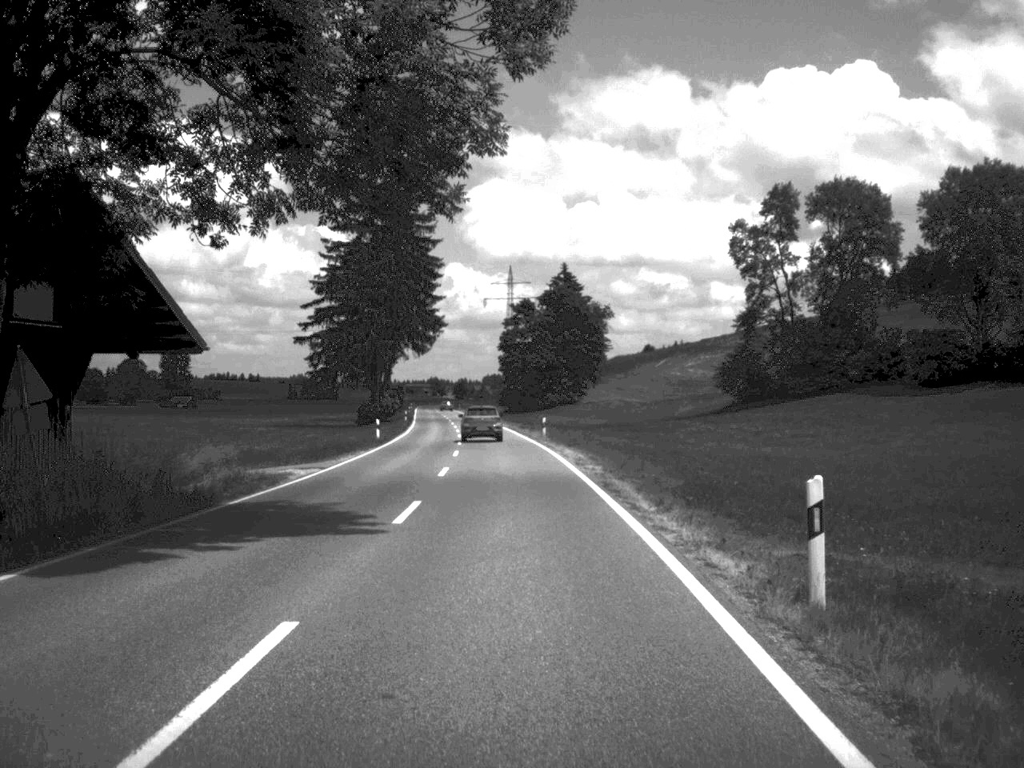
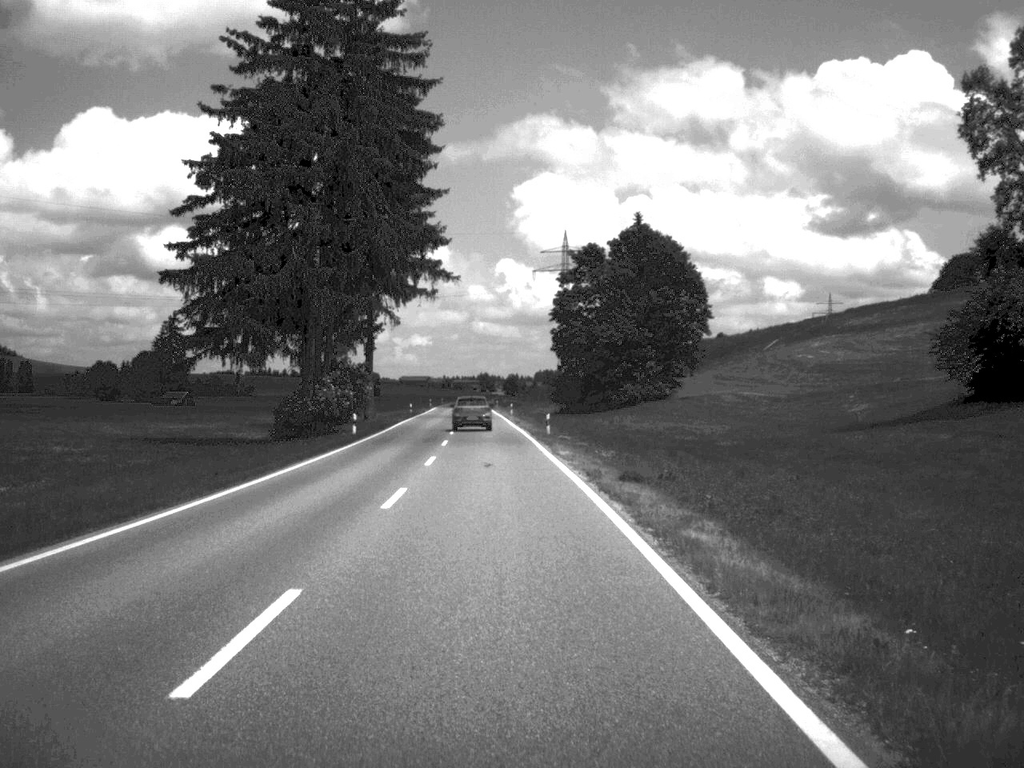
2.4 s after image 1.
(-1.3, +57.3) m; -3°
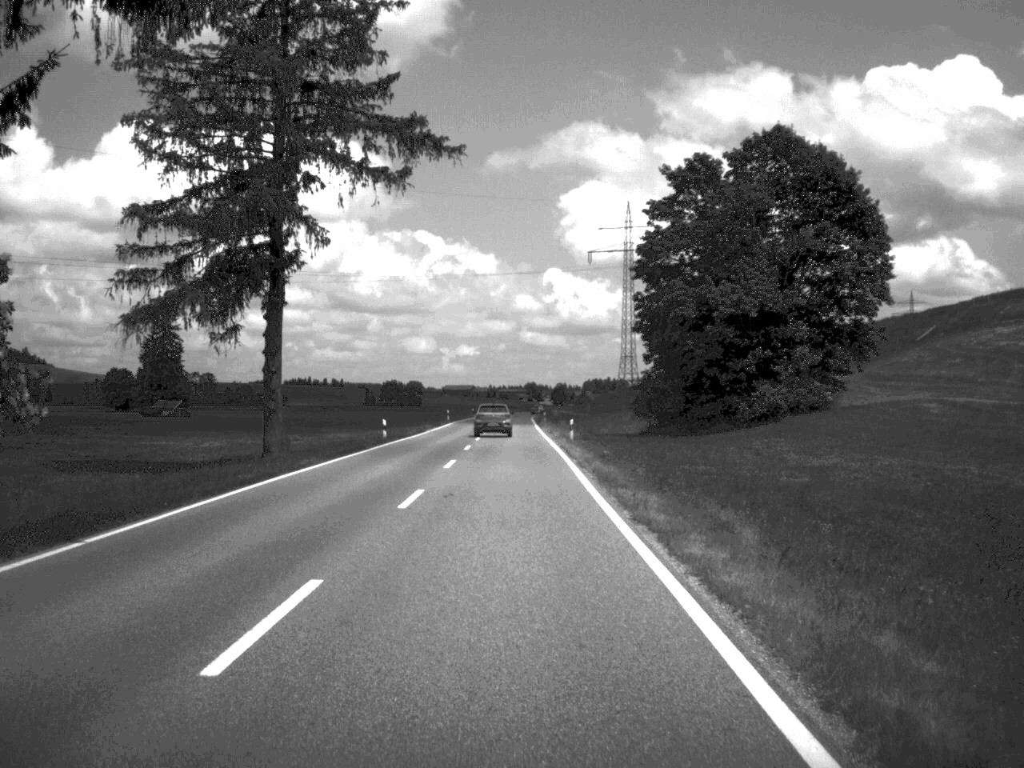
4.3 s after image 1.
(-1.1, +46.4) m; -2°
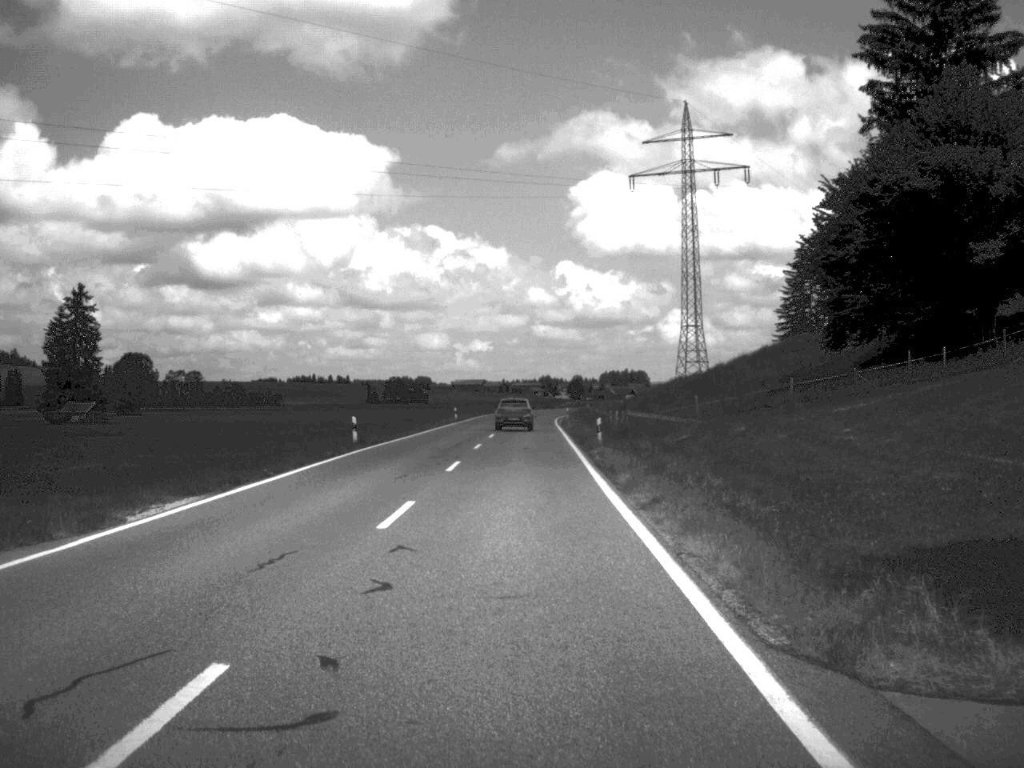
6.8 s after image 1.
(-0.4, +62.4) m; -1°
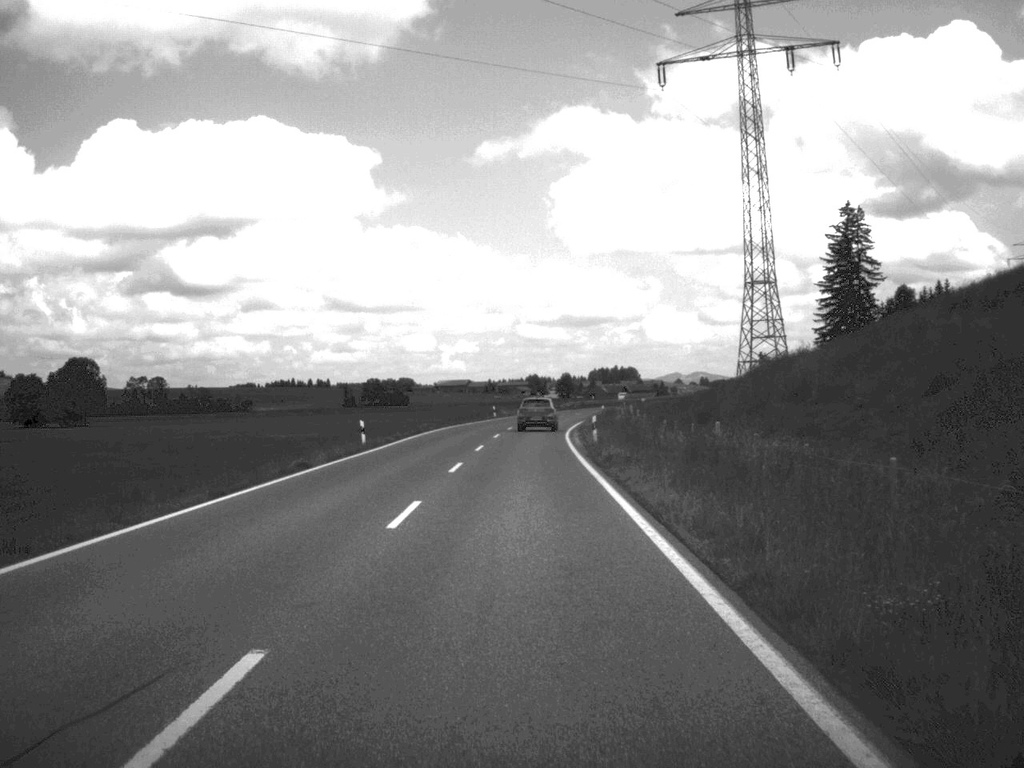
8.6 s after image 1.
(+0.1, +46.7) m; 0°
